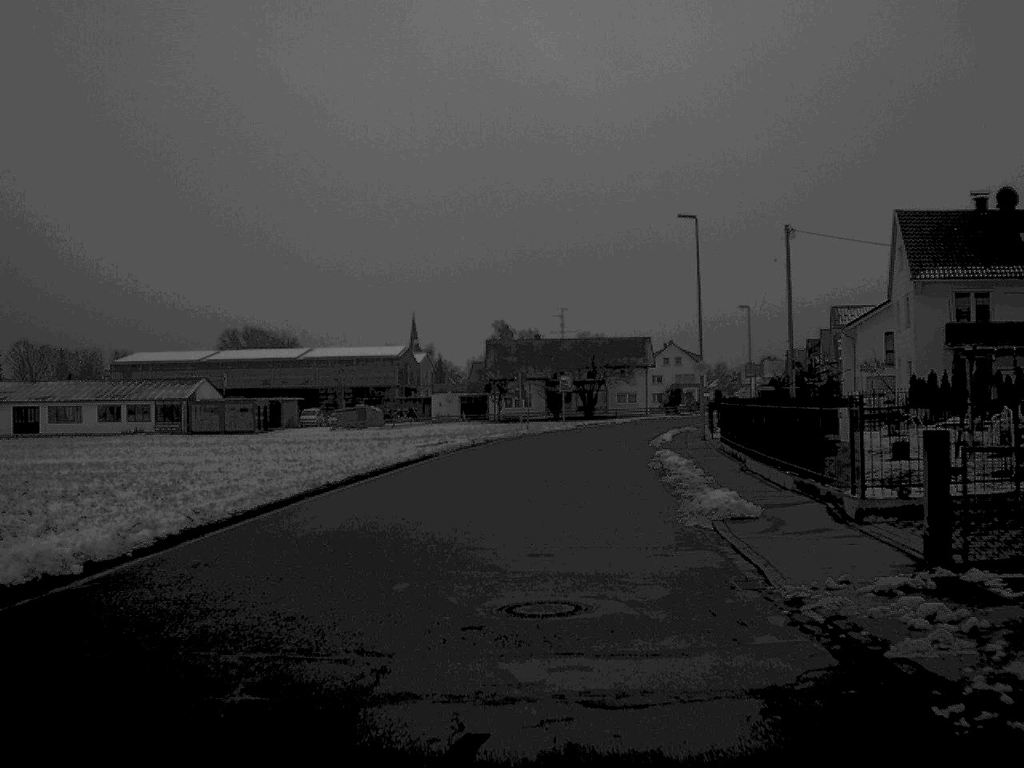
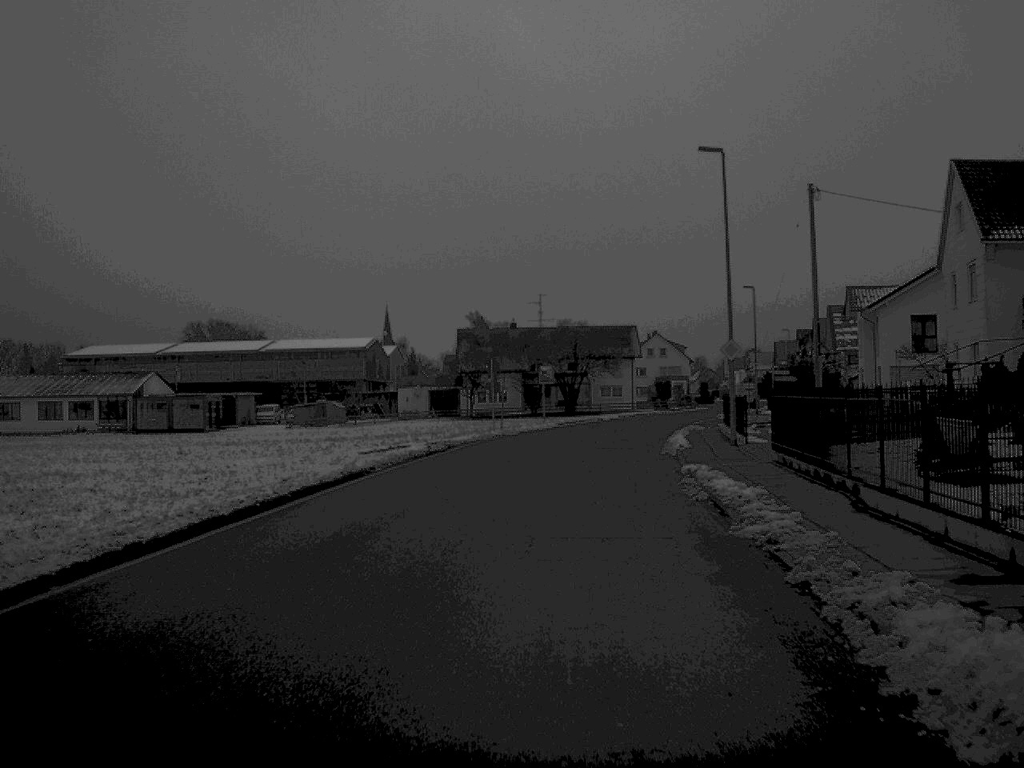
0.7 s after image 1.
(+0.1, +10.9) m; +1°
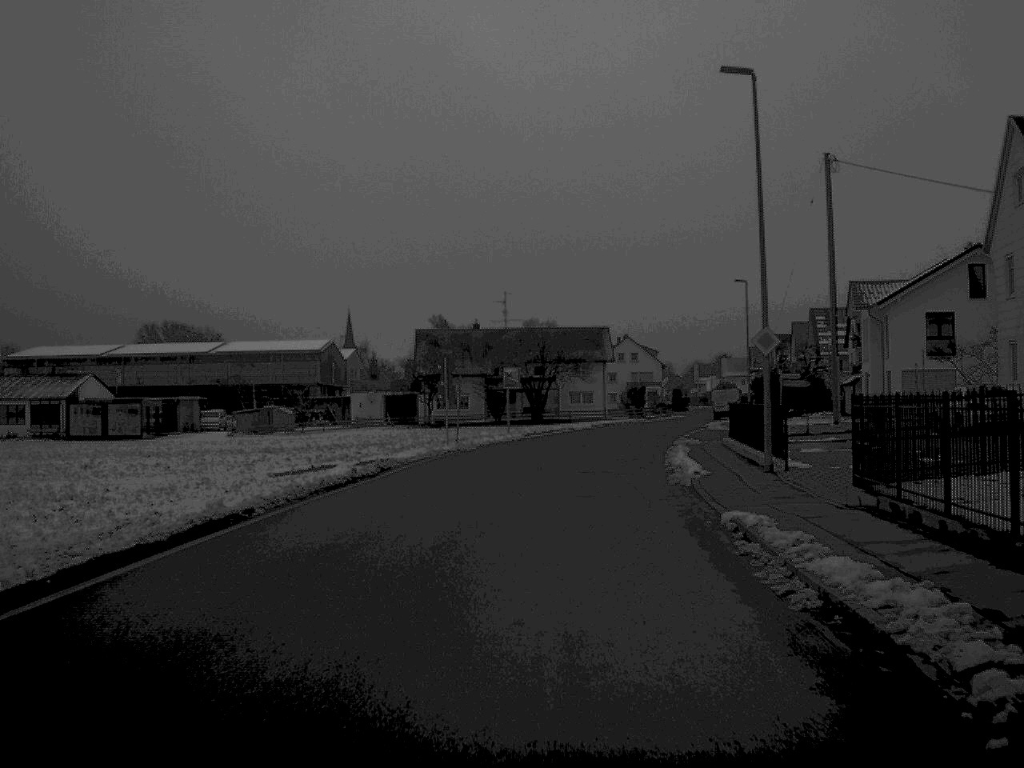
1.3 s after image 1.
(+0.1, +9.0) m; +2°
